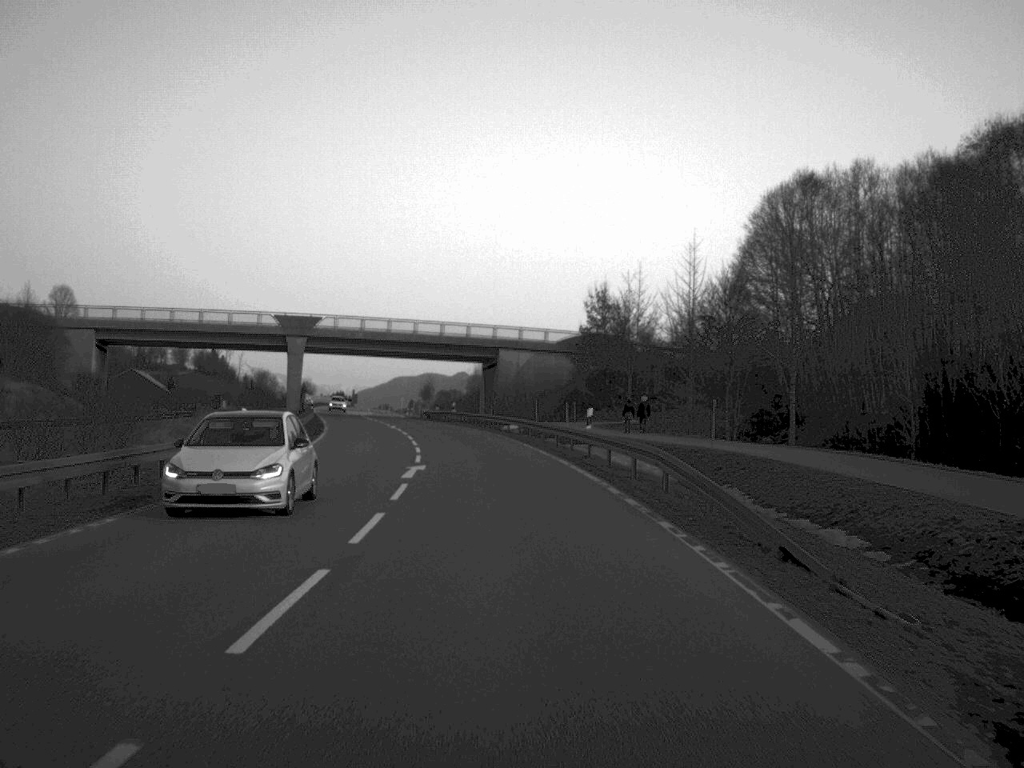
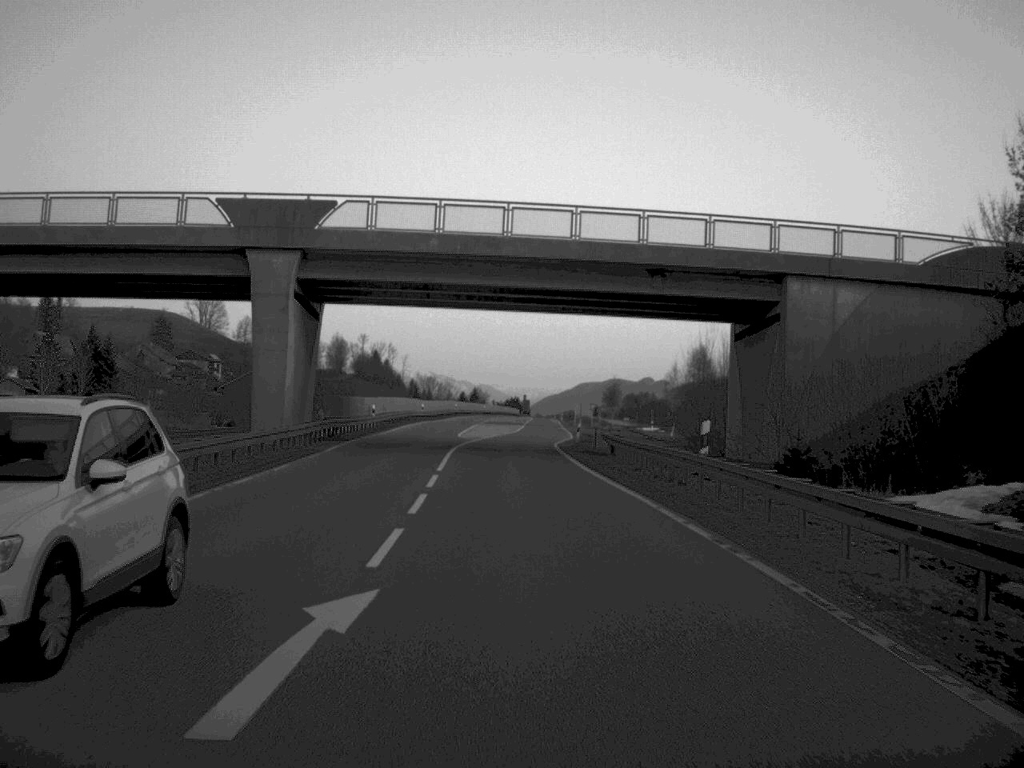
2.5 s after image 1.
(-4.3, +61.2) m; -8°
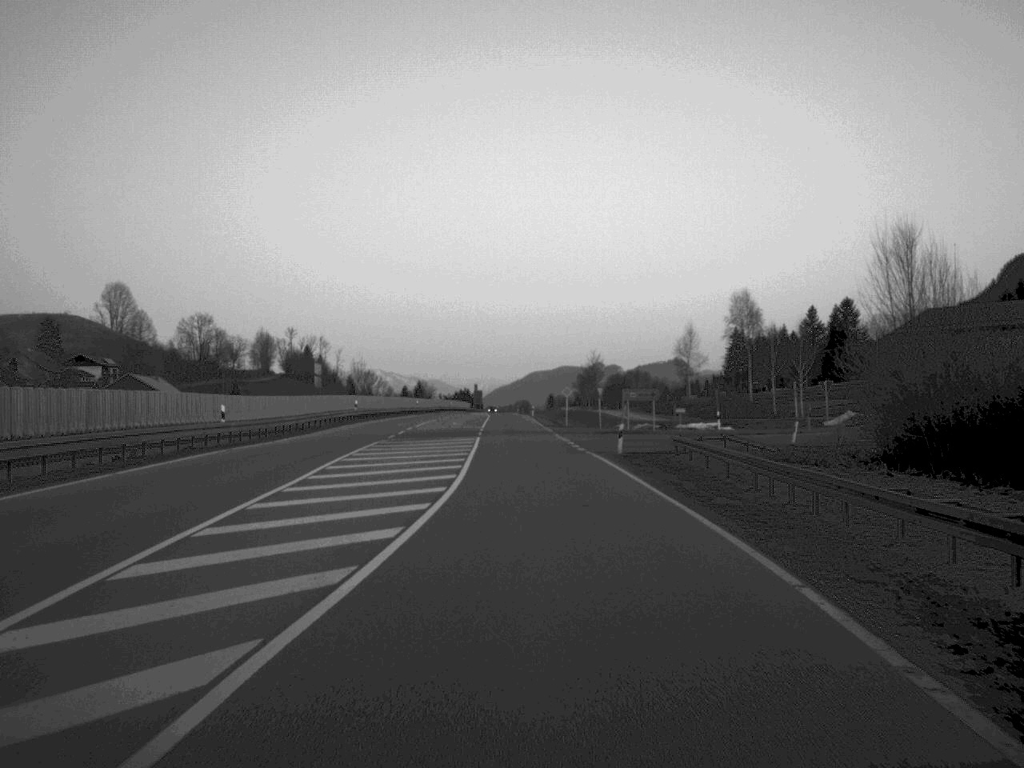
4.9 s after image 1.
(+0.1, +62.0) m; +2°
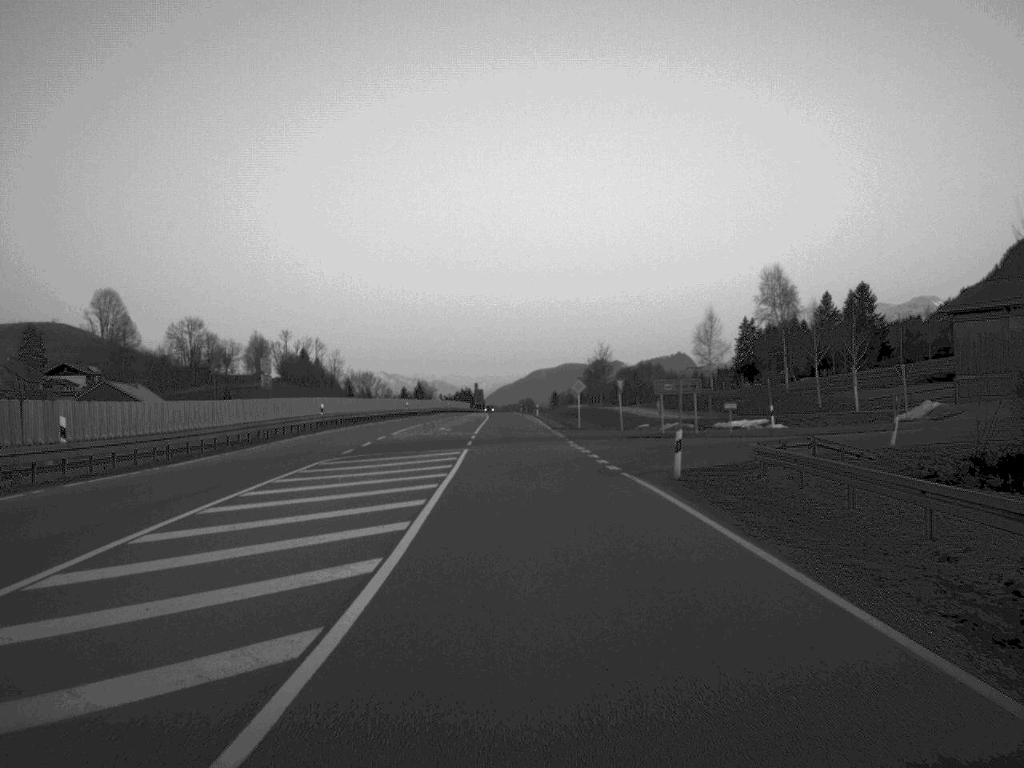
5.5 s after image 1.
(0.0, +14.7) m; 0°
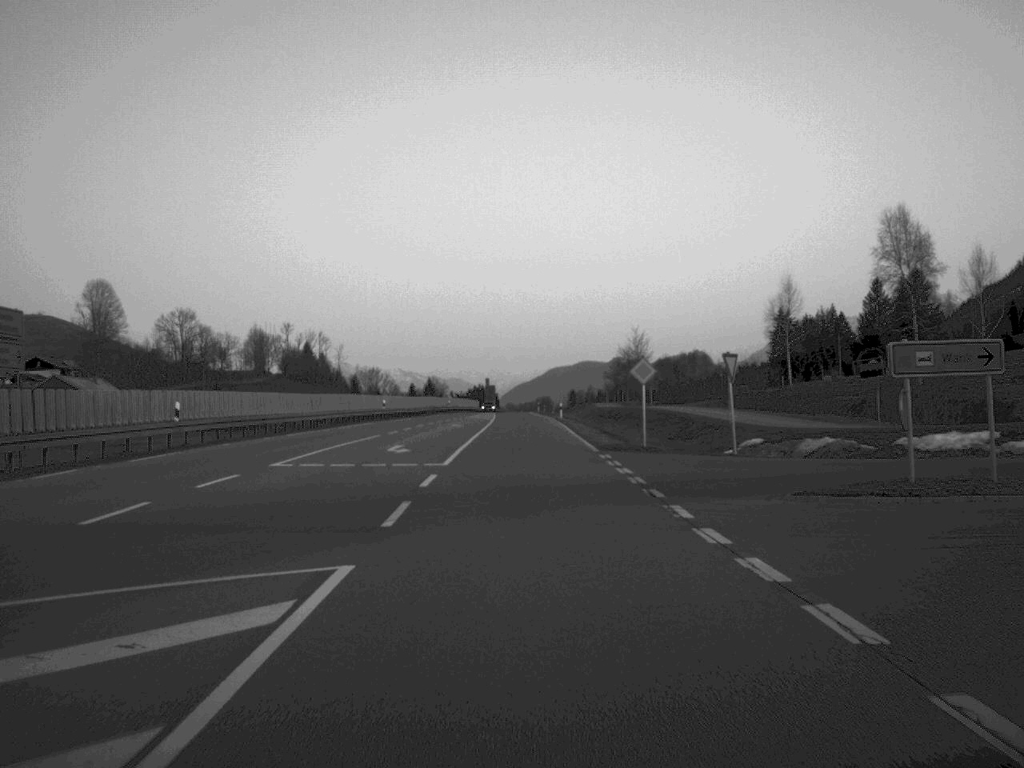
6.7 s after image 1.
(-0.2, +30.4) m; -1°
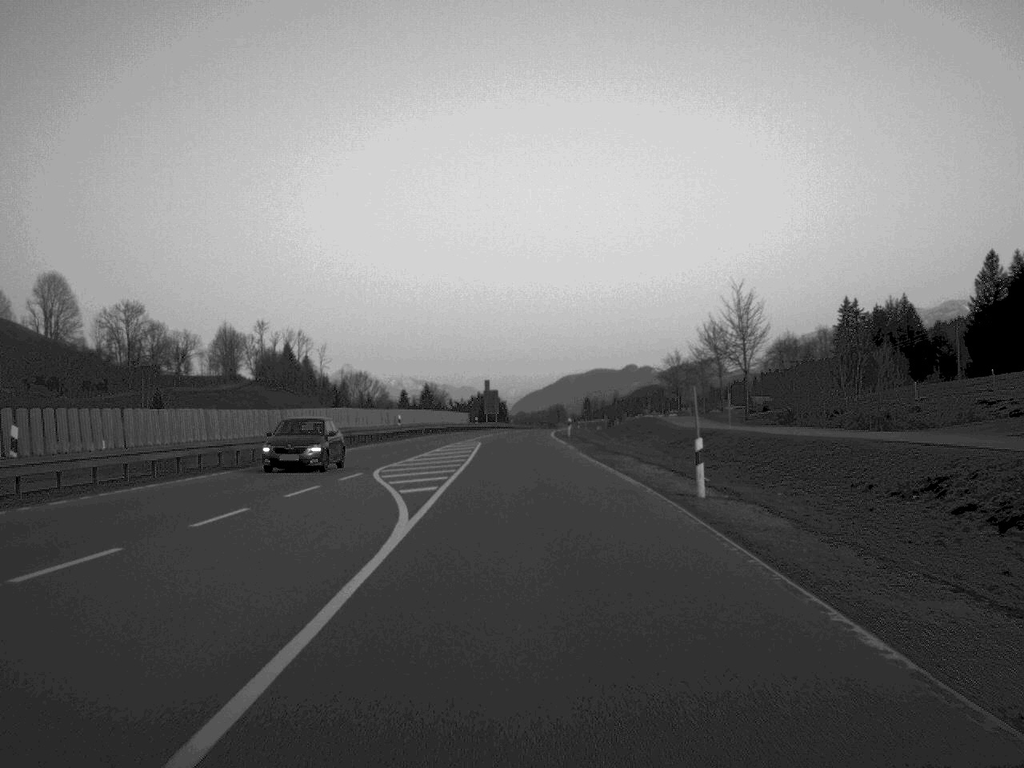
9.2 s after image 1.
(-0.3, +64.1) m; 0°
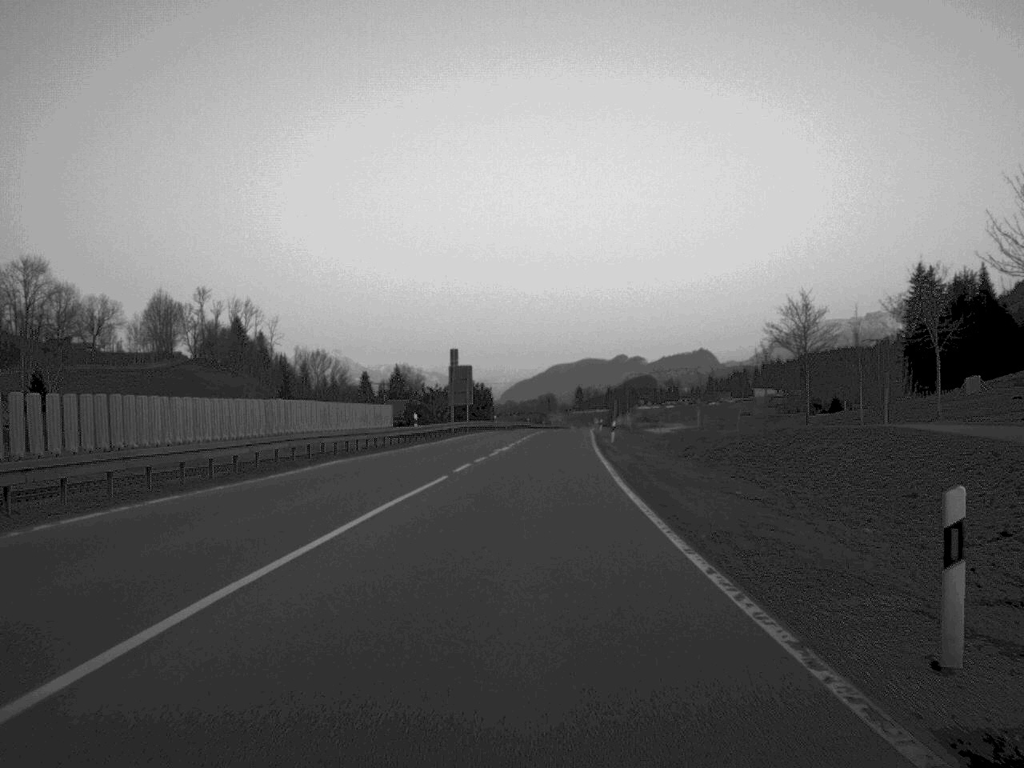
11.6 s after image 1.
(-0.2, +63.5) m; +1°
